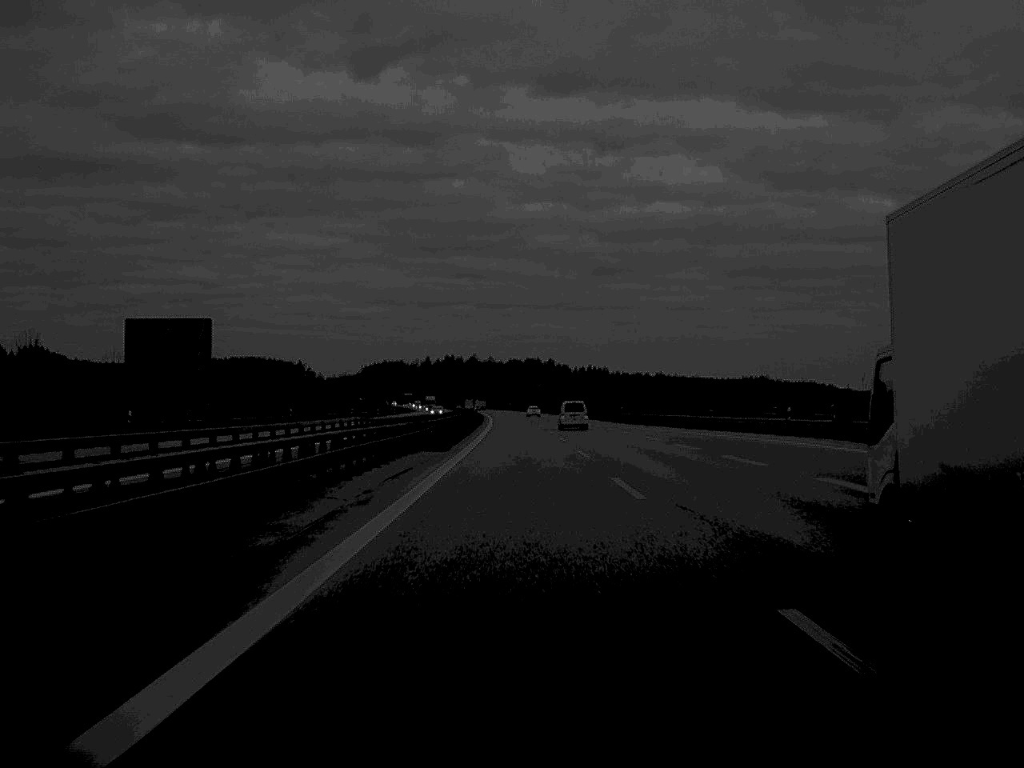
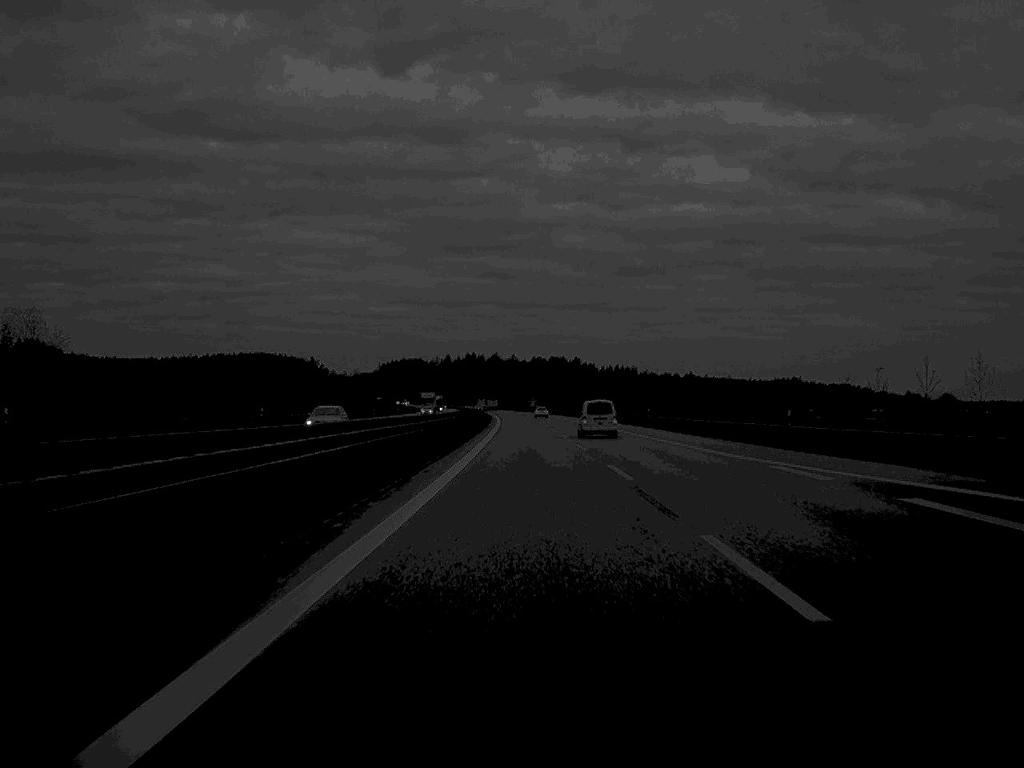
(-0.5, +64.3) m; -1°
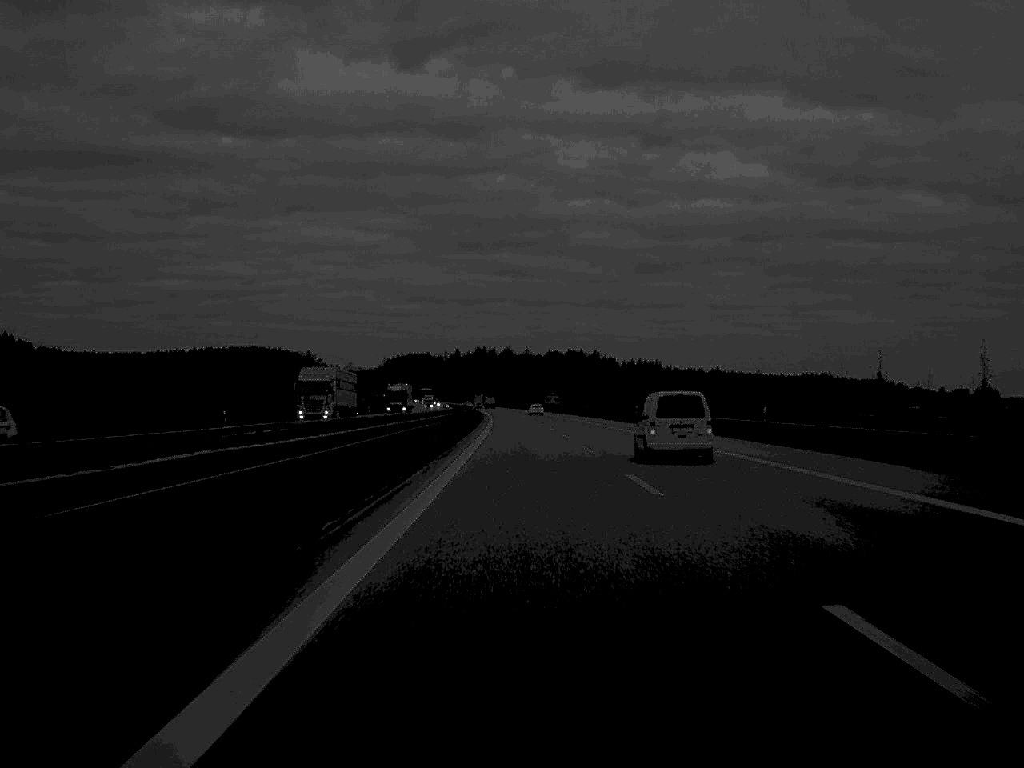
(-0.6, +95.4) m; -1°
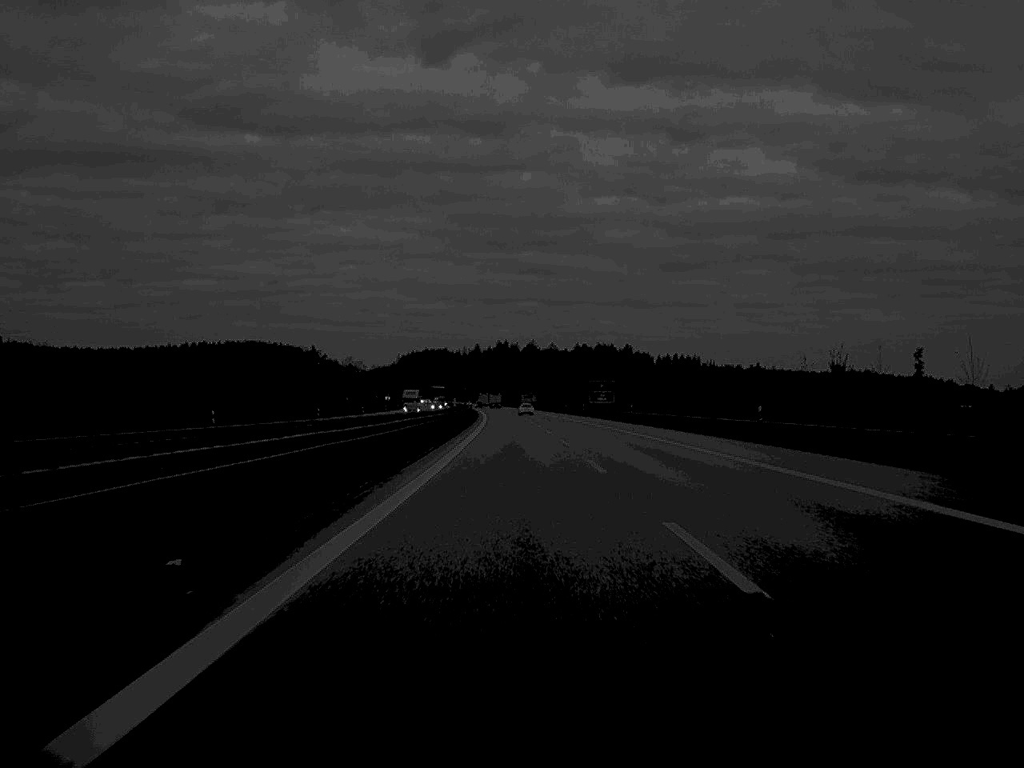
(-0.9, +101.6) m; -1°
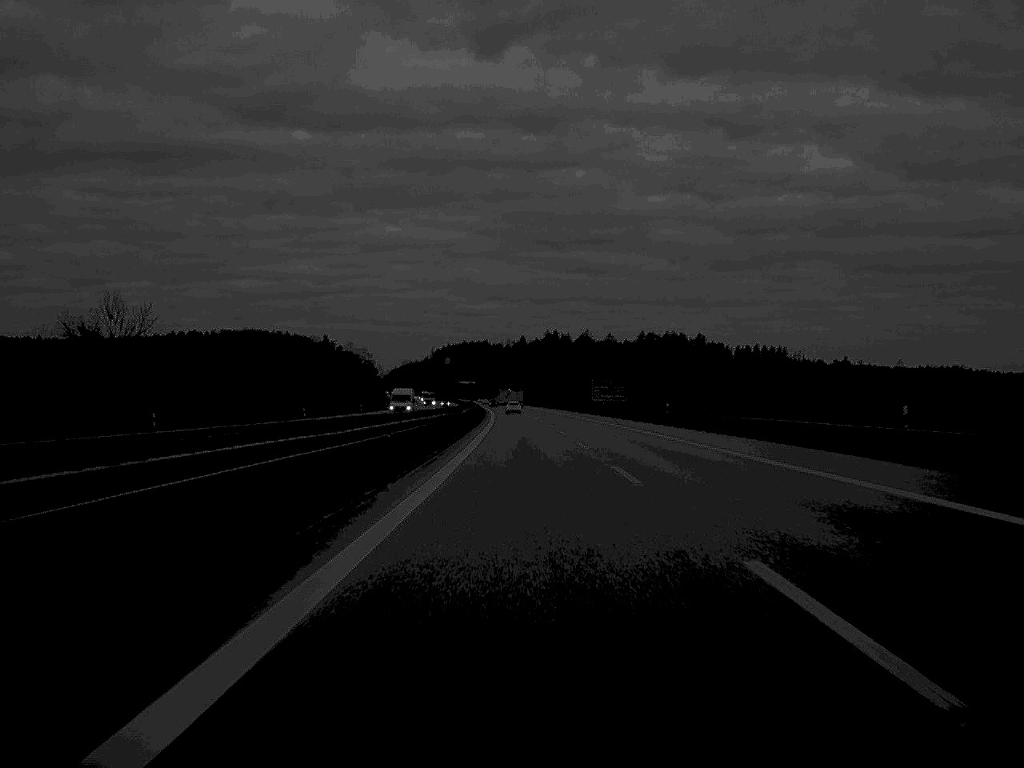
(-3.5, +165.5) m; -2°
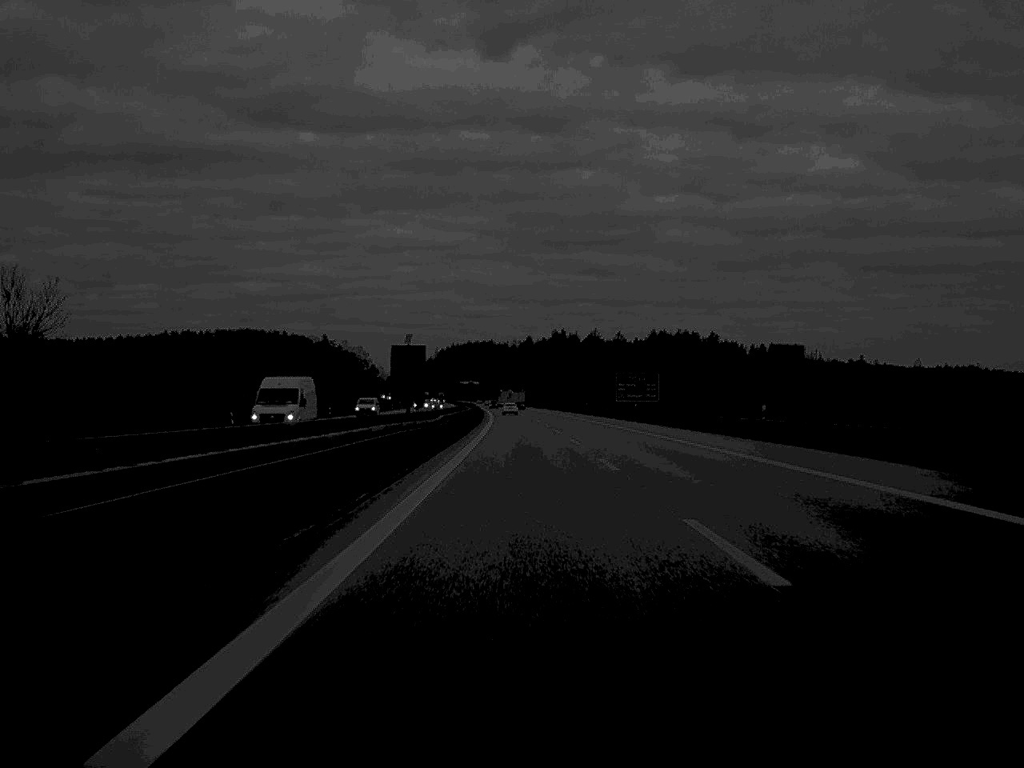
(-0.1, +31.7) m; 0°
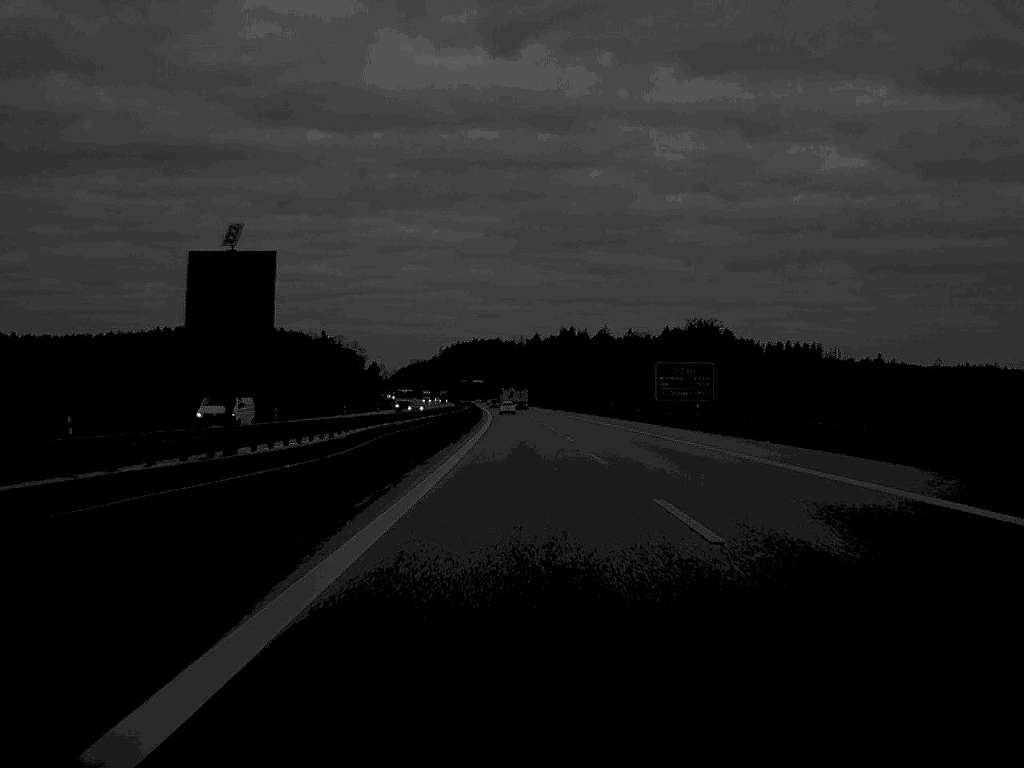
(-0.1, +31.7) m; 0°
